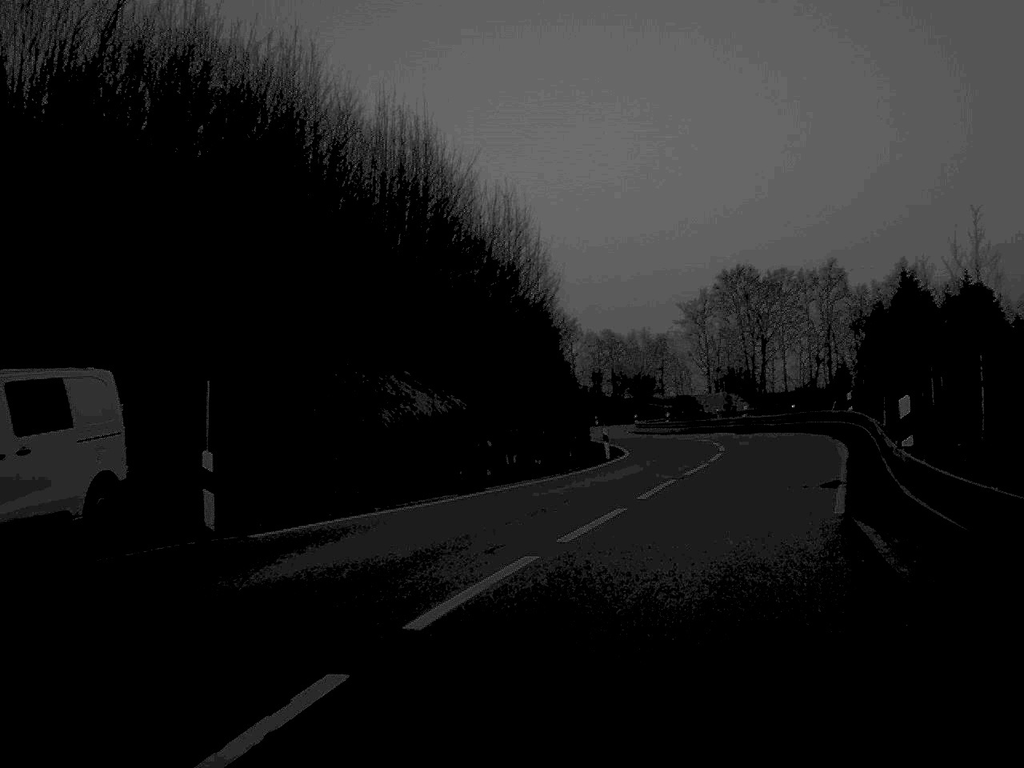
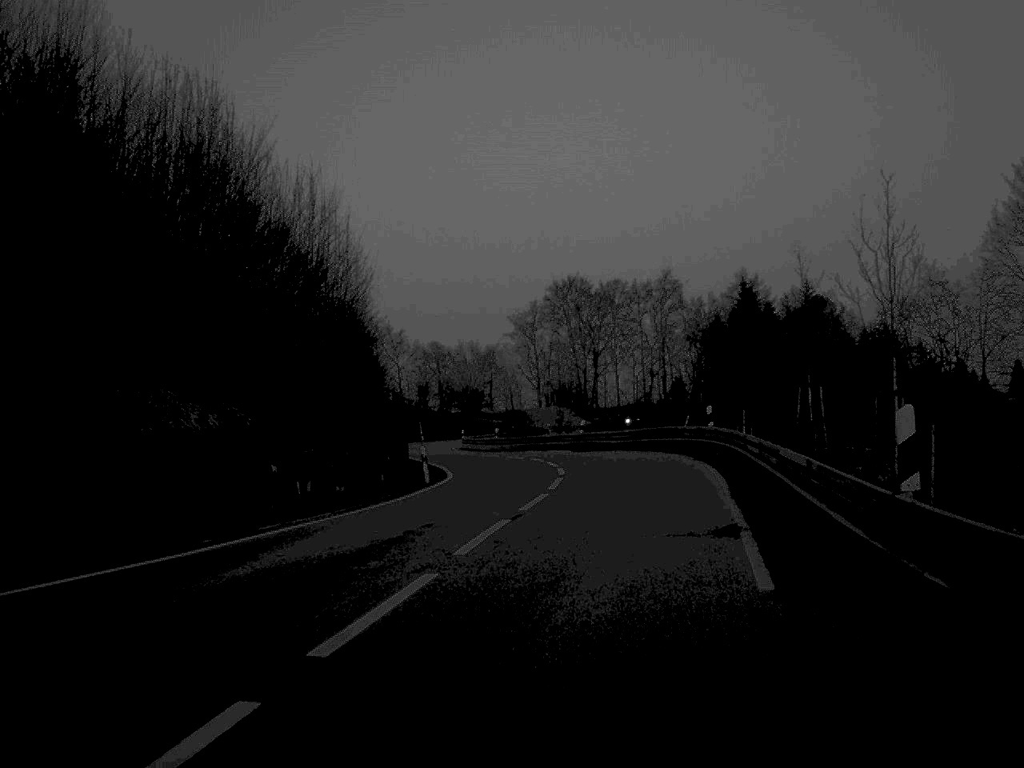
(+0.4, +6.0) m; +7°
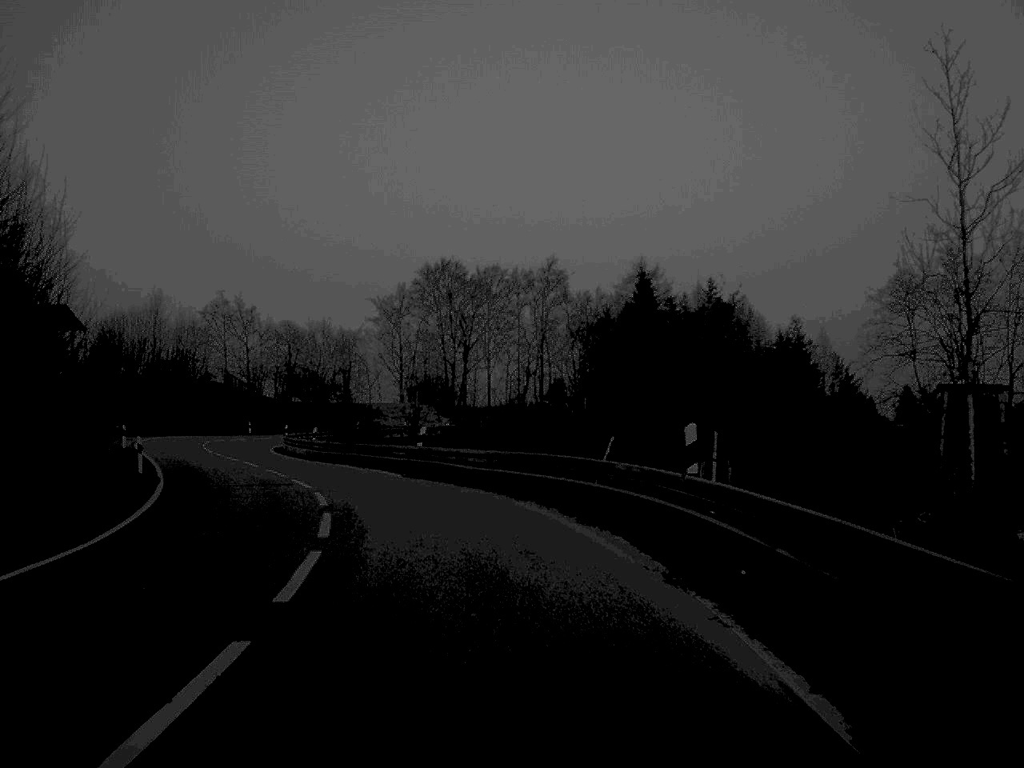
(+1.6, +21.1) m; +5°
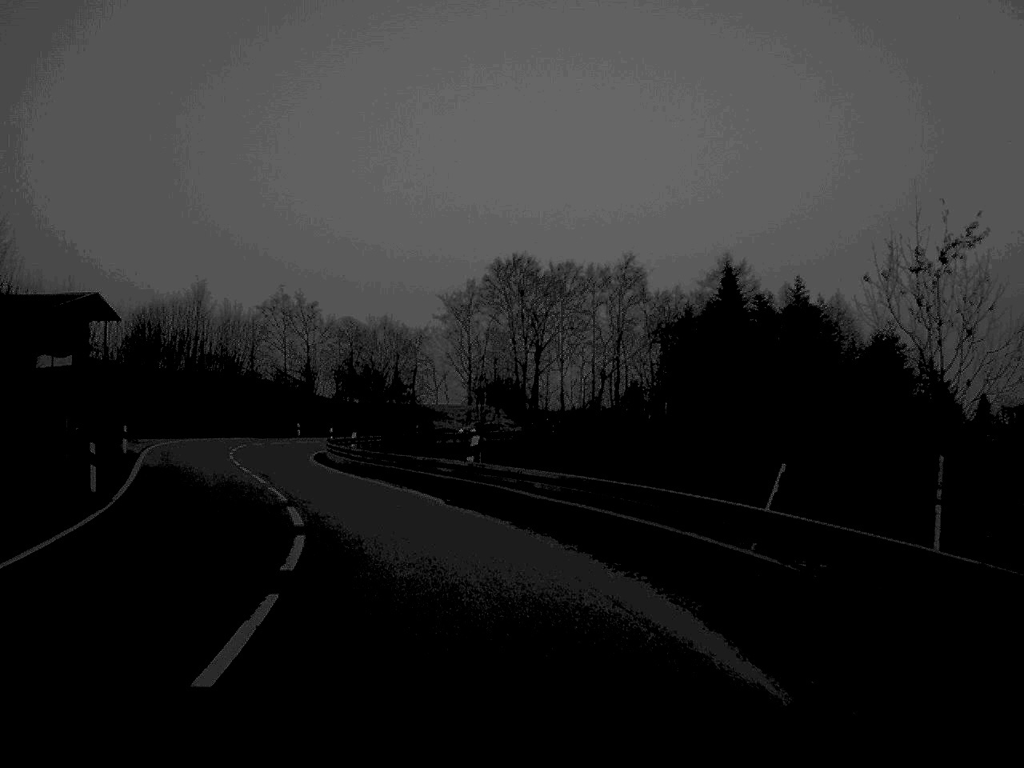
(-0.2, +9.3) m; -3°
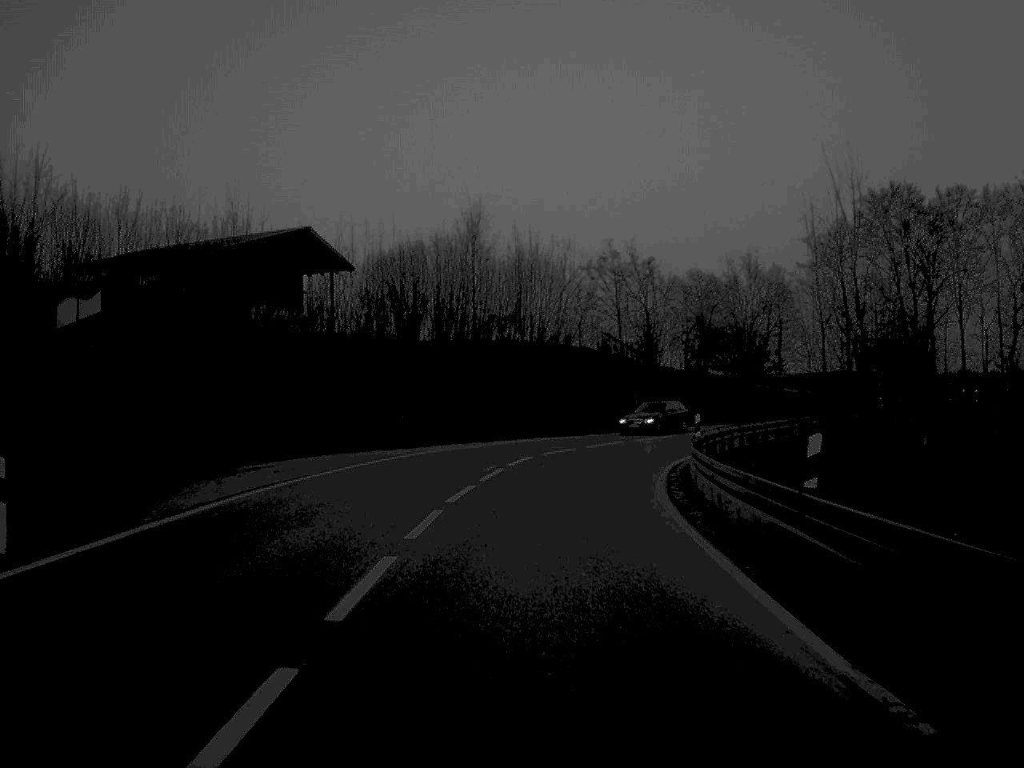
(-5.3, +33.4) m; -15°
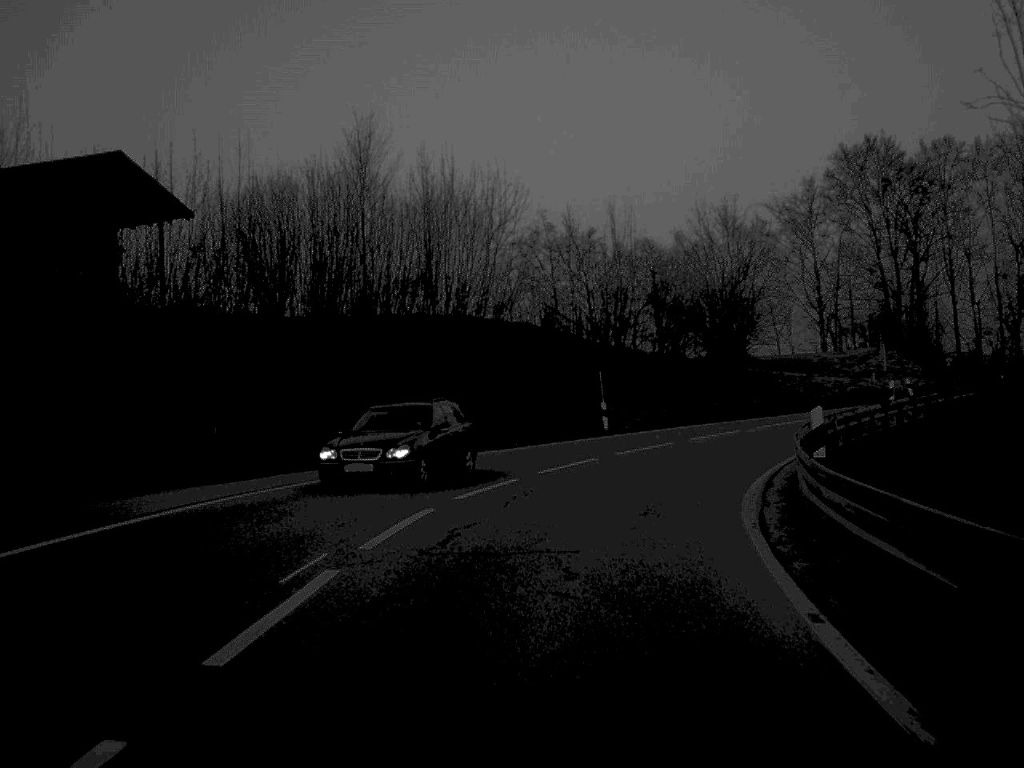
(+0.4, +19.4) m; +3°
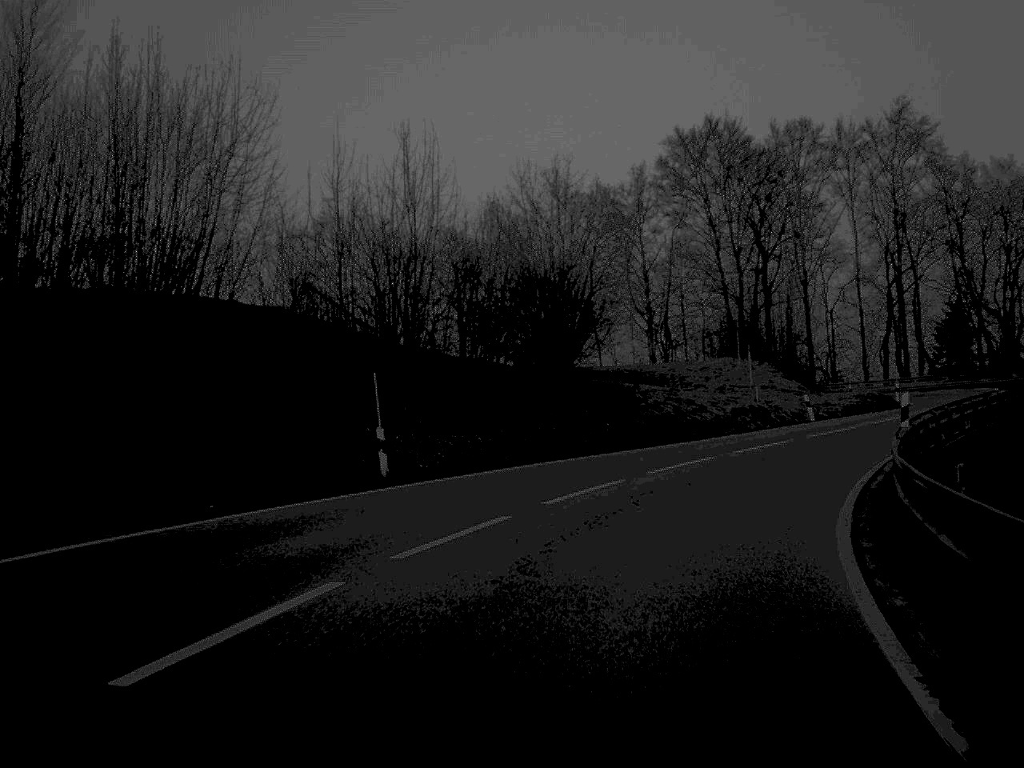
(+1.2, +17.2) m; +9°
